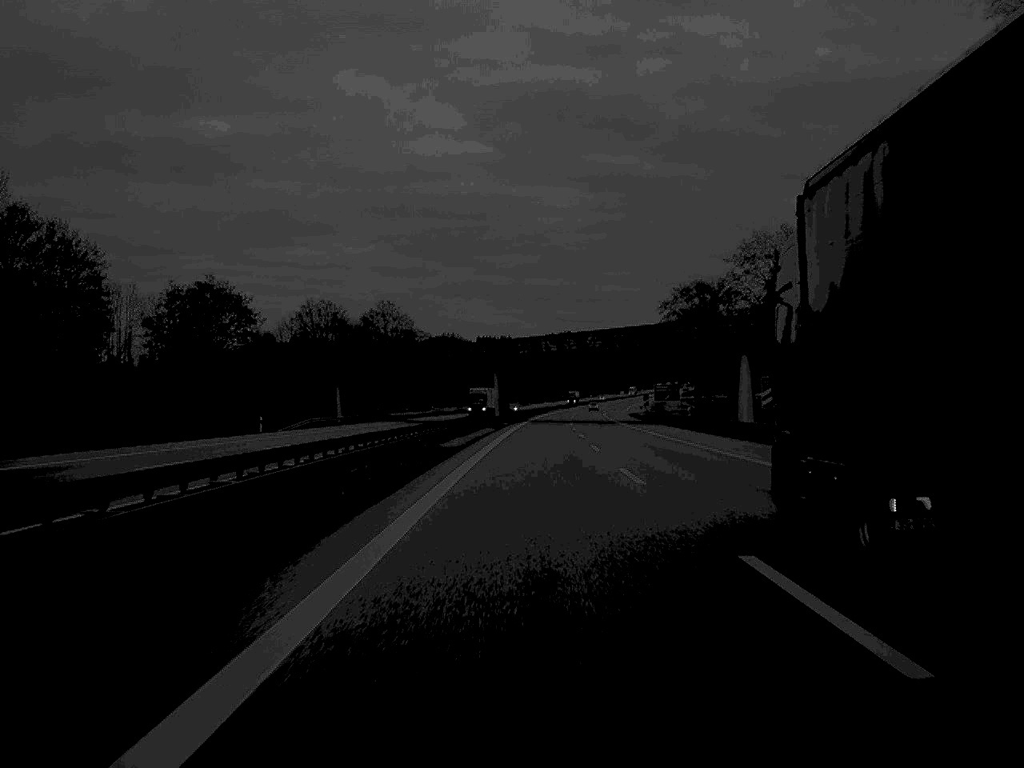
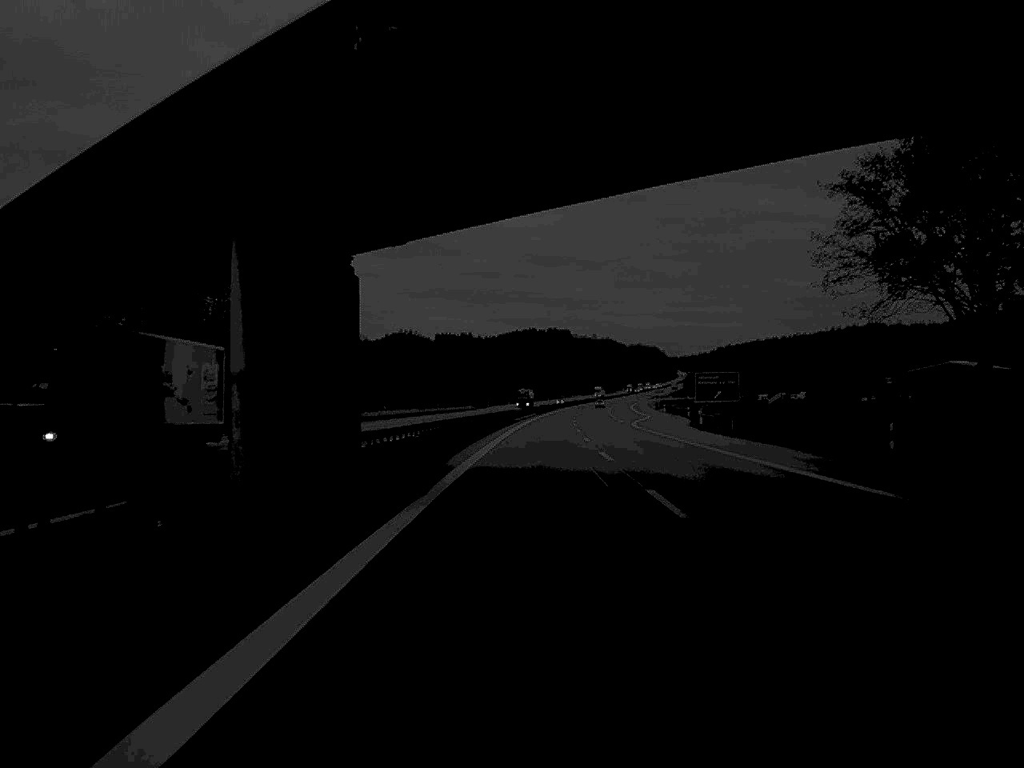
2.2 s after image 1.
(+1.4, +97.7) m; +2°
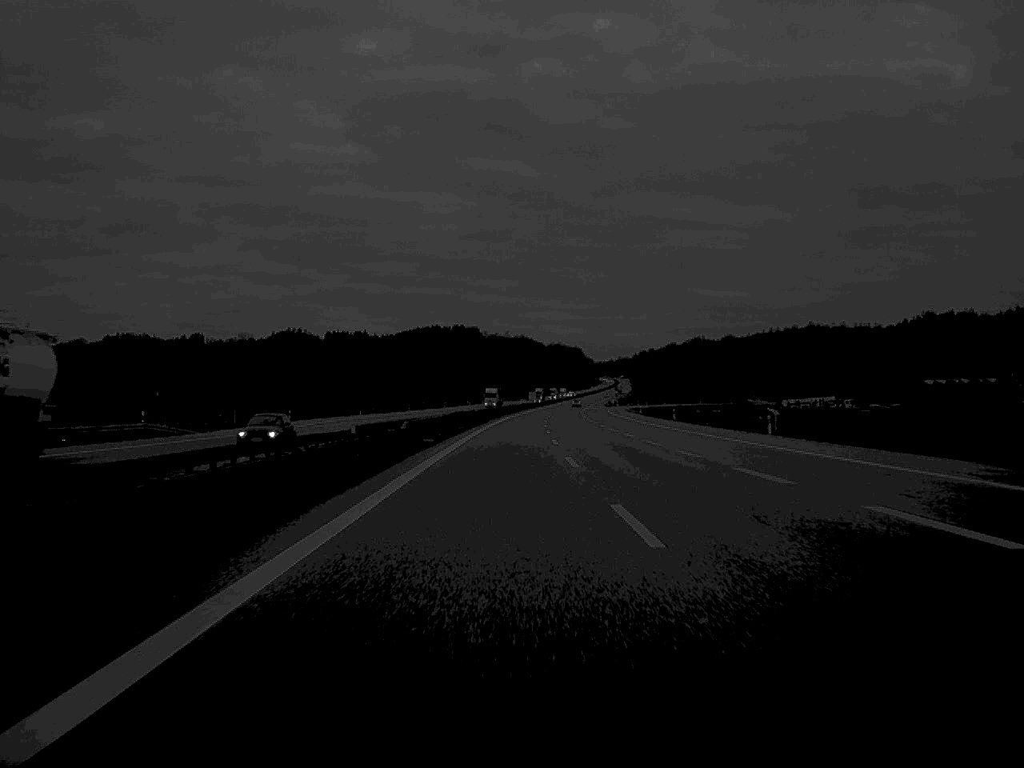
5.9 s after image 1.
(+5.4, +164.6) m; +4°
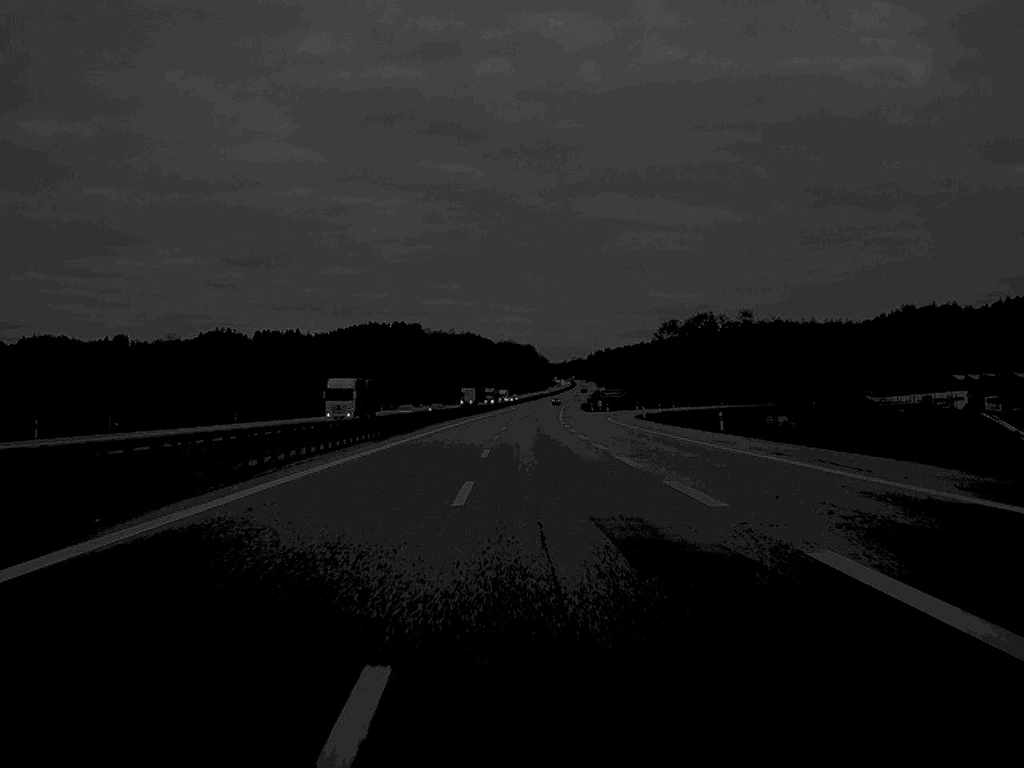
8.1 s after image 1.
(+2.3, +102.4) m; +2°
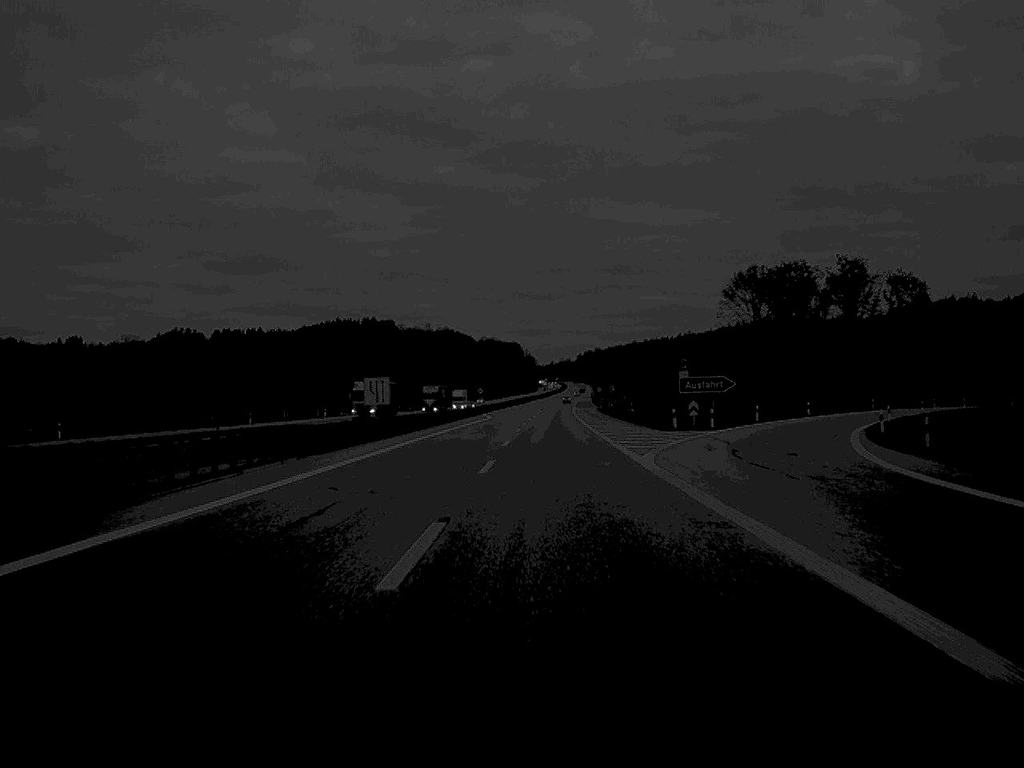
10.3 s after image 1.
(+0.2, +98.1) m; +1°
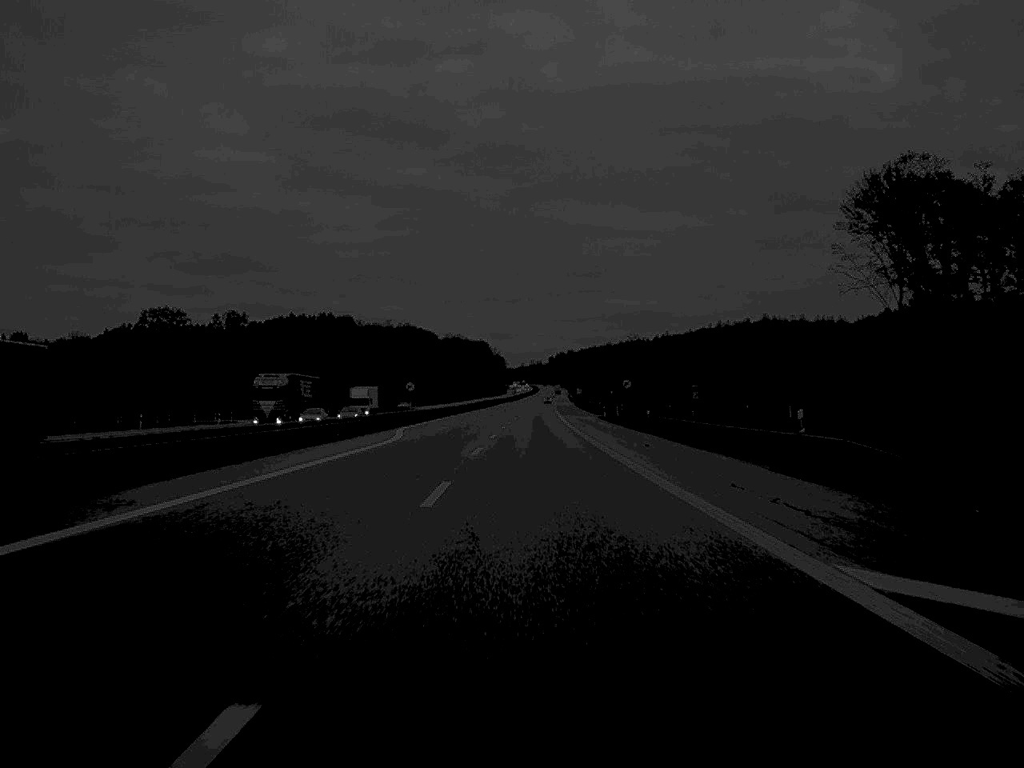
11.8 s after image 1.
(+0.9, +68.0) m; +1°
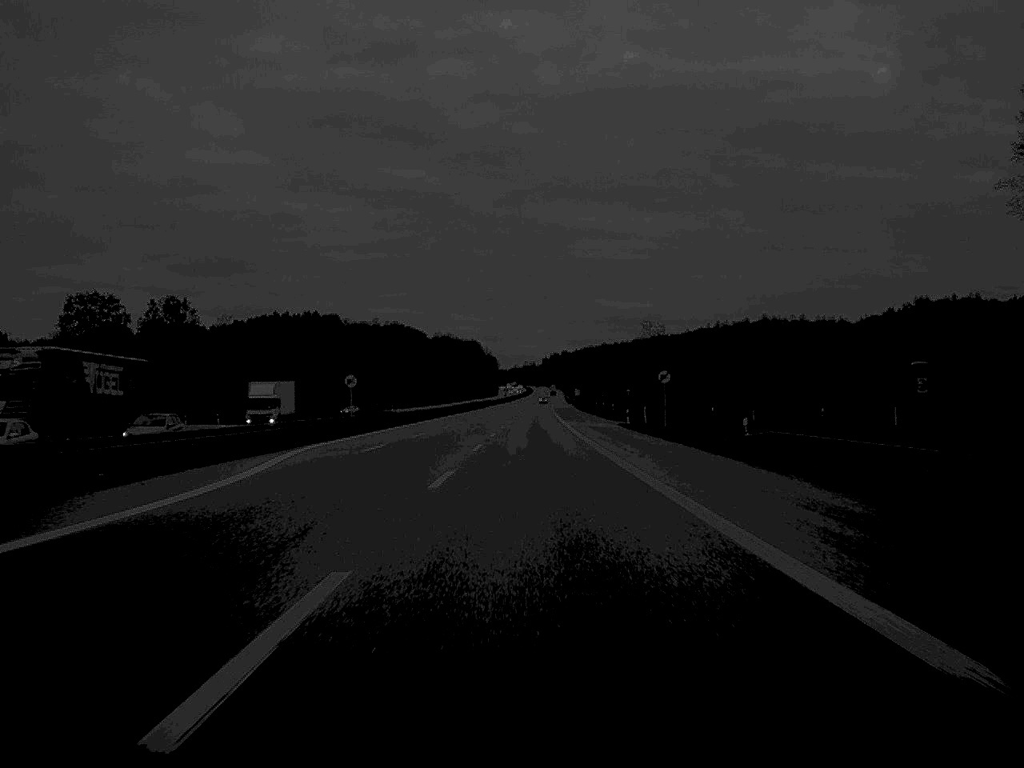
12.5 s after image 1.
(+0.1, +31.7) m; 0°
